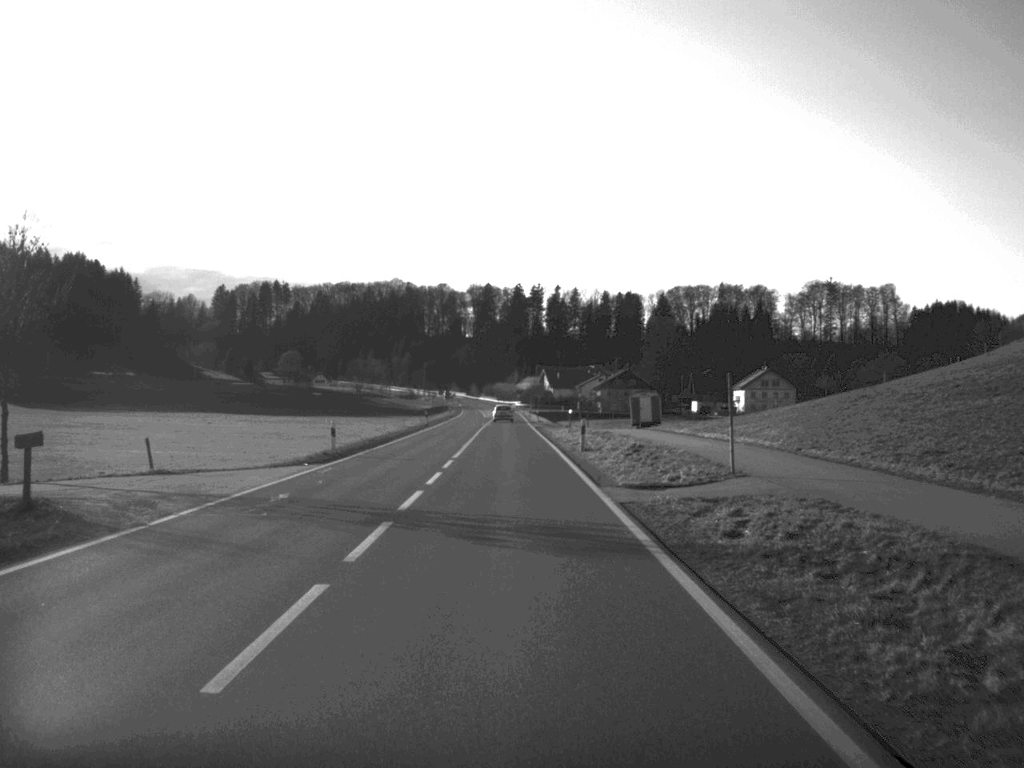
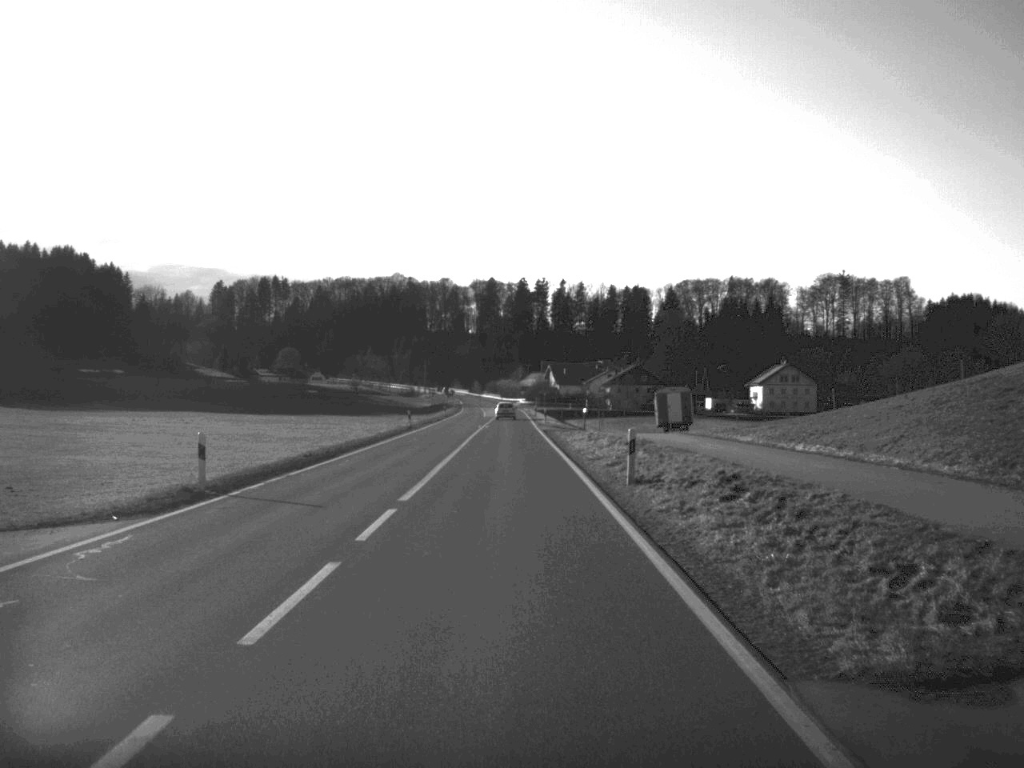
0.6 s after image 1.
(0.0, +16.4) m; 0°
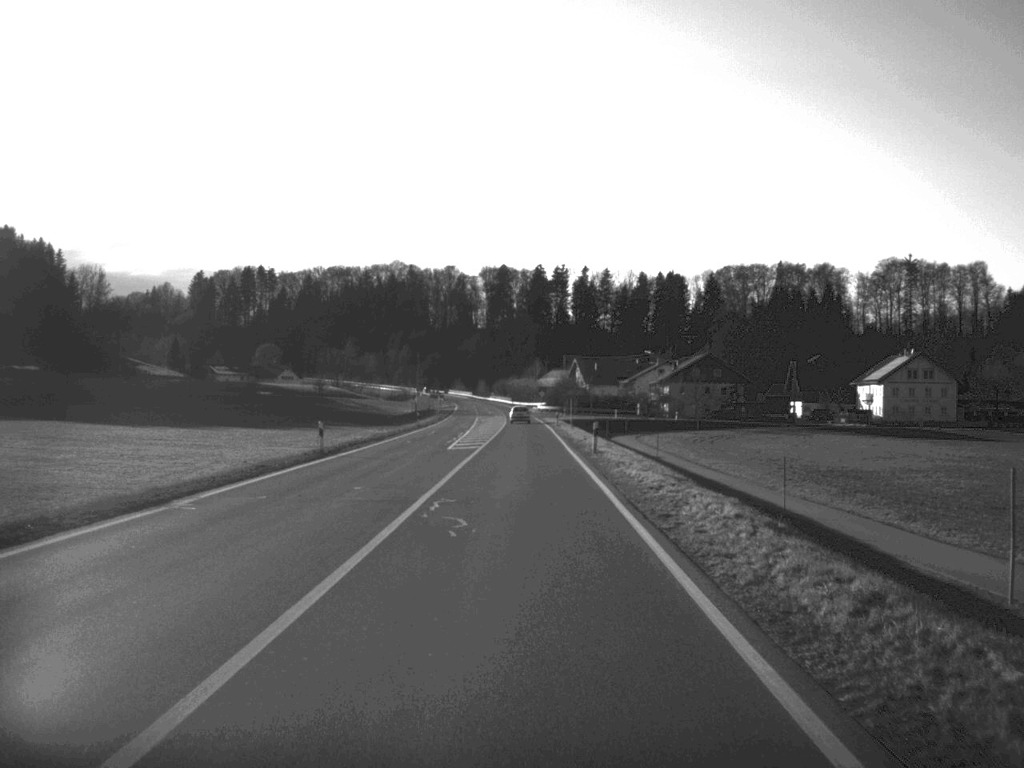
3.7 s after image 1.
(-0.8, +81.8) m; -1°
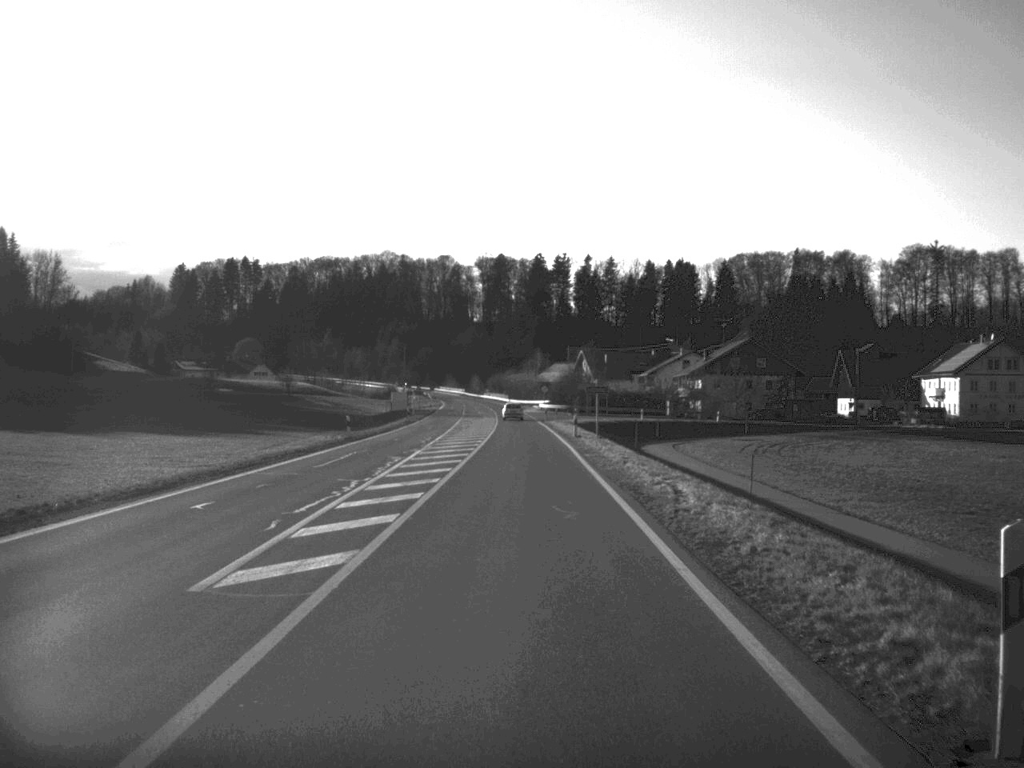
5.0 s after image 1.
(0.0, +34.9) m; 0°
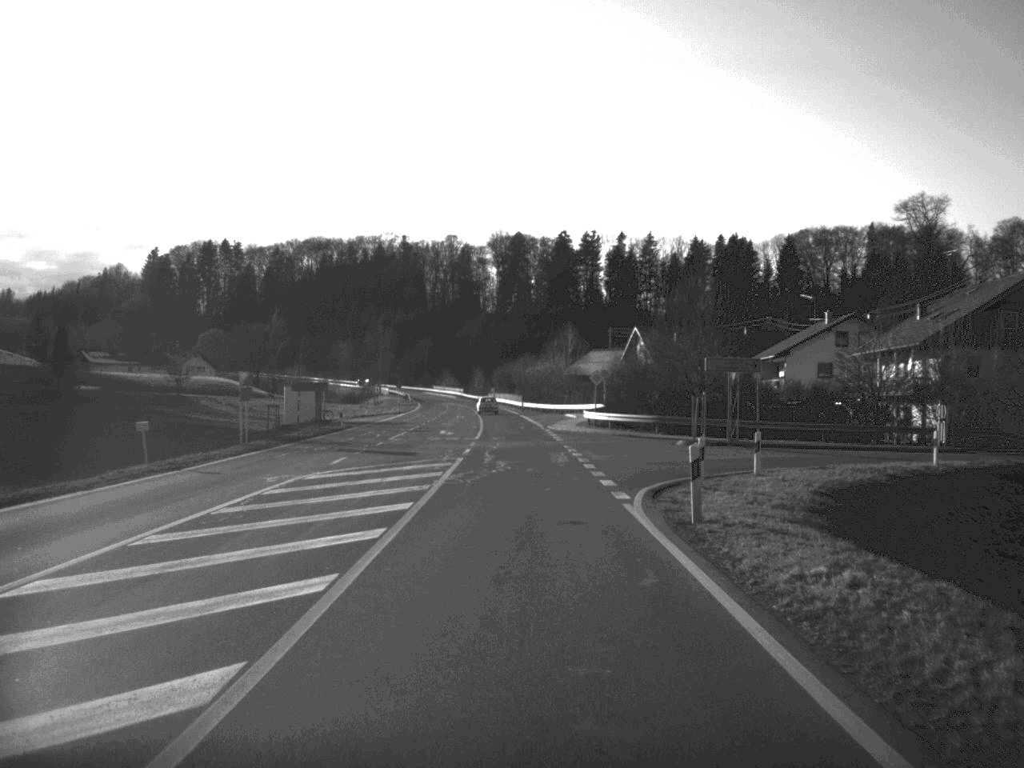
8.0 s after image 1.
(-0.4, +81.8) m; -1°
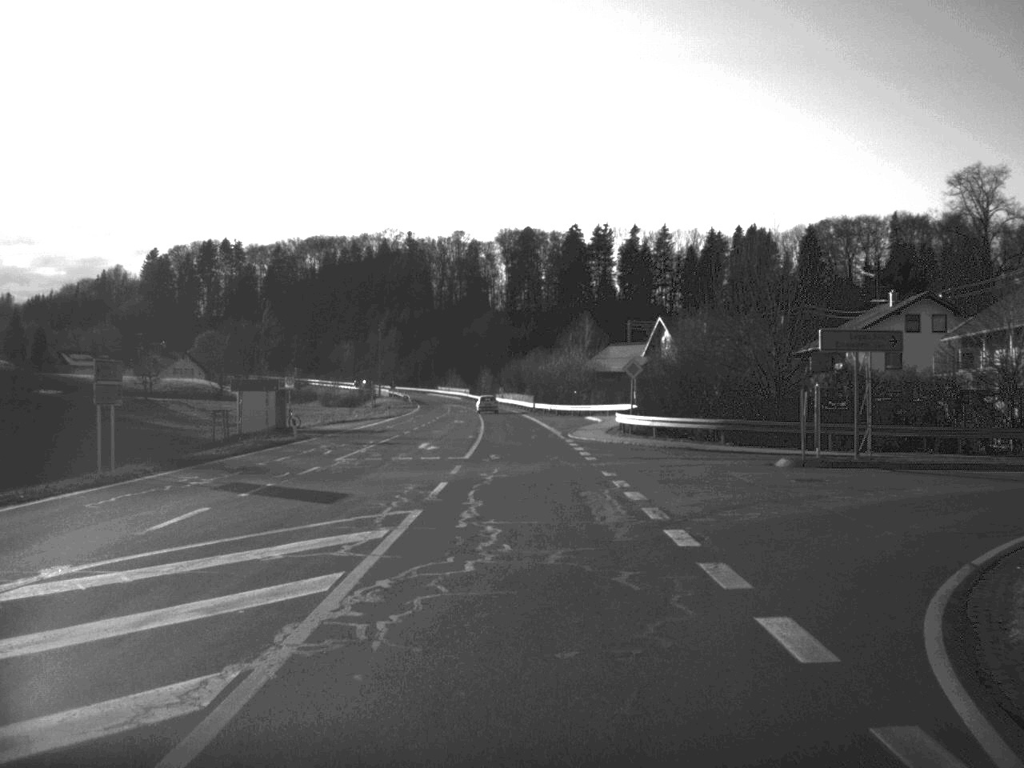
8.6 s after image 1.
(-0.1, +16.3) m; -1°
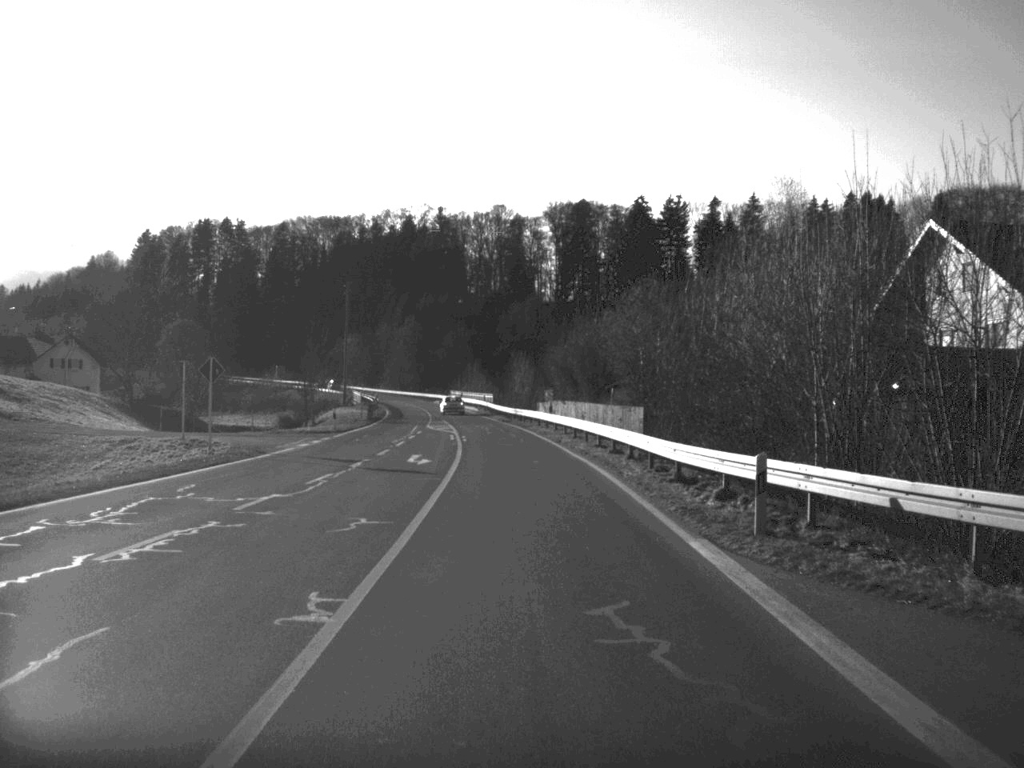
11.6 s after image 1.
(-1.5, +79.7) m; -2°
